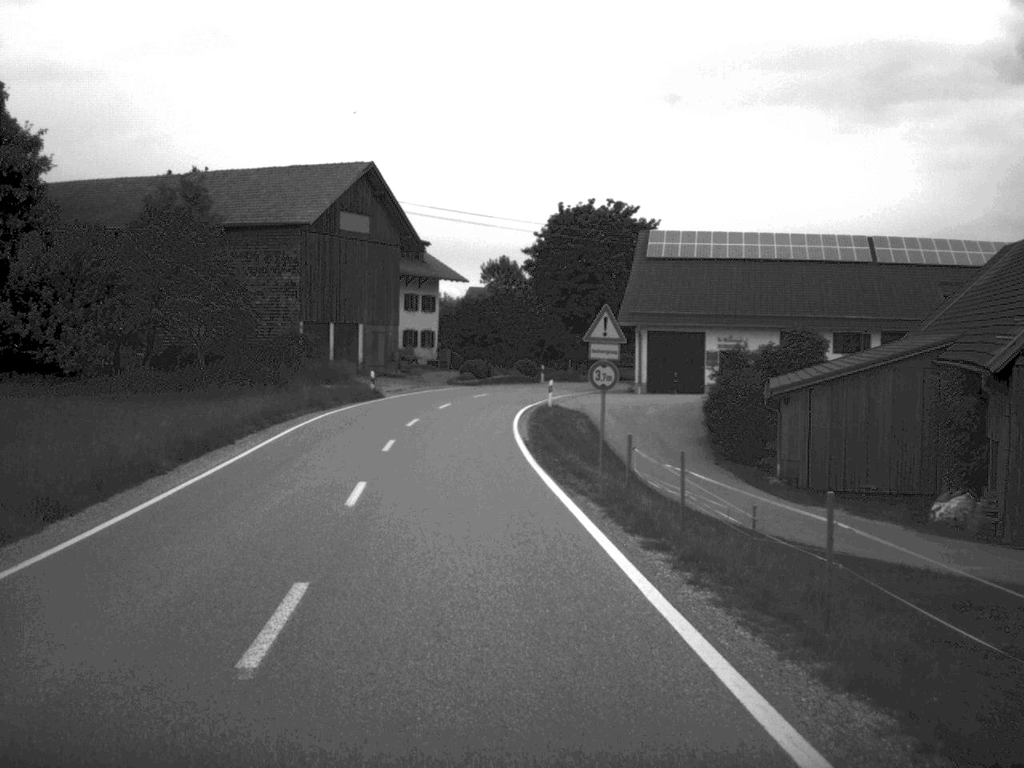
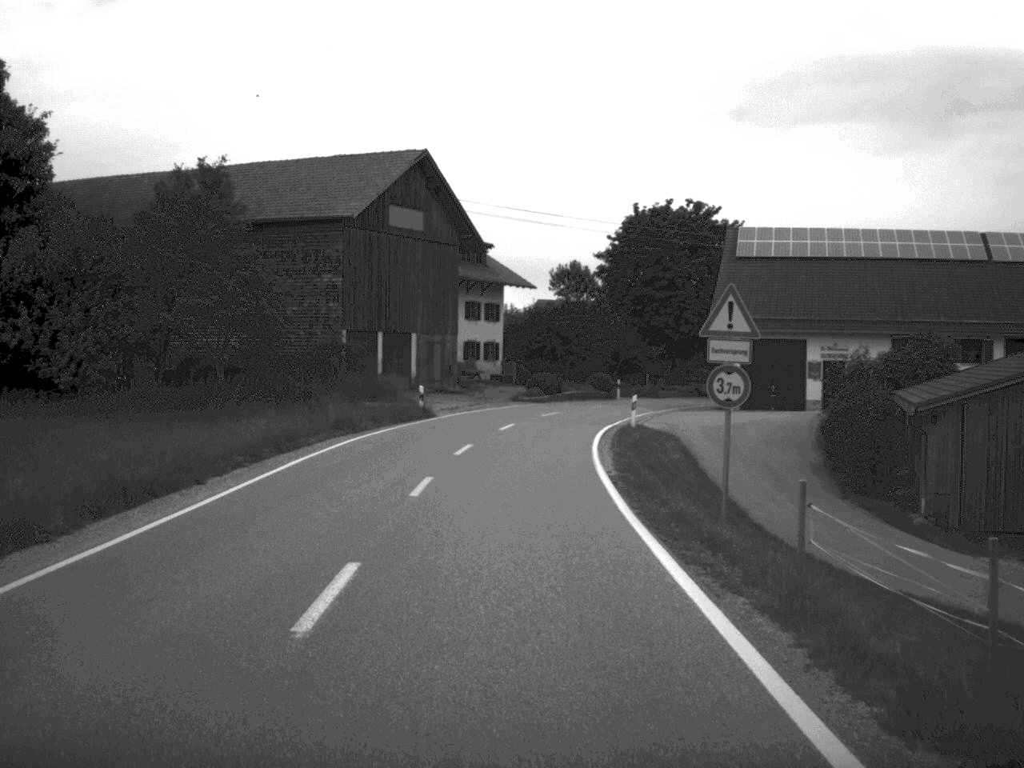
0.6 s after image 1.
(-0.2, +7.6) m; -3°
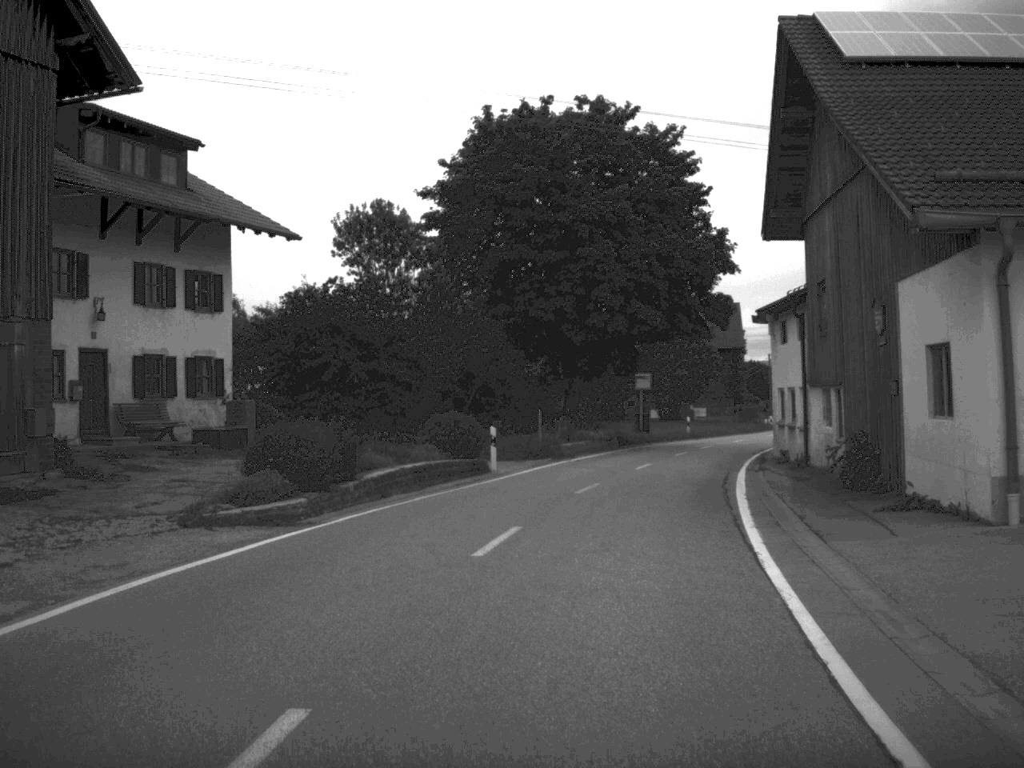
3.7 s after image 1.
(+1.2, +39.7) m; +9°
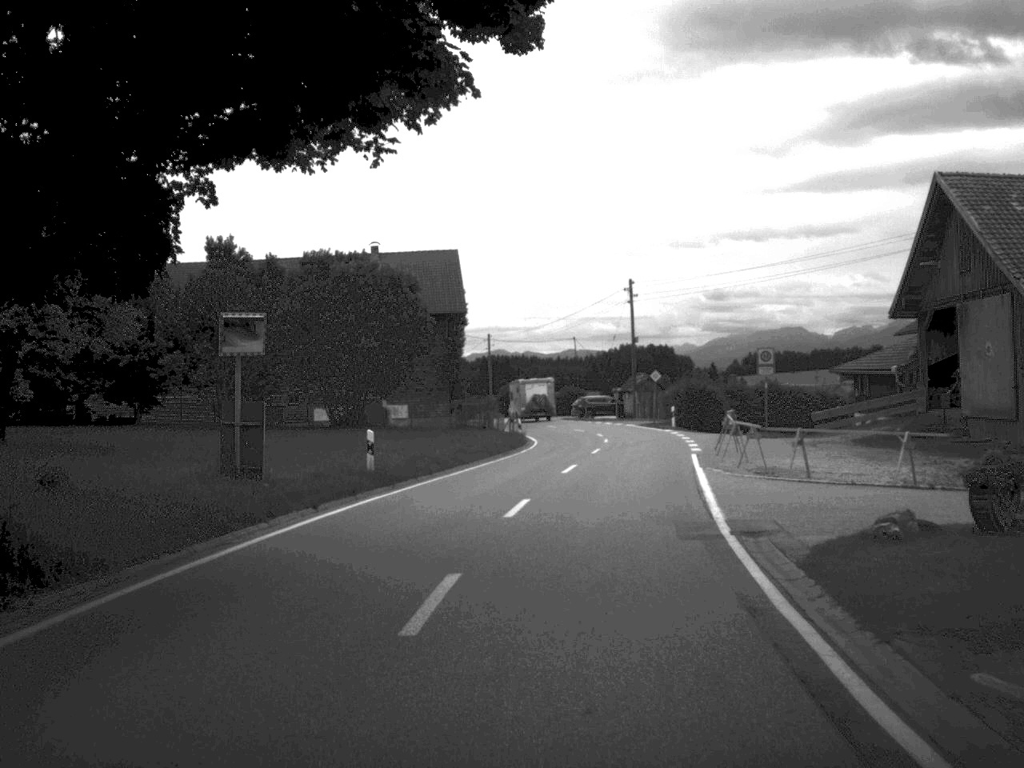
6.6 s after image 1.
(+4.6, +37.3) m; +13°
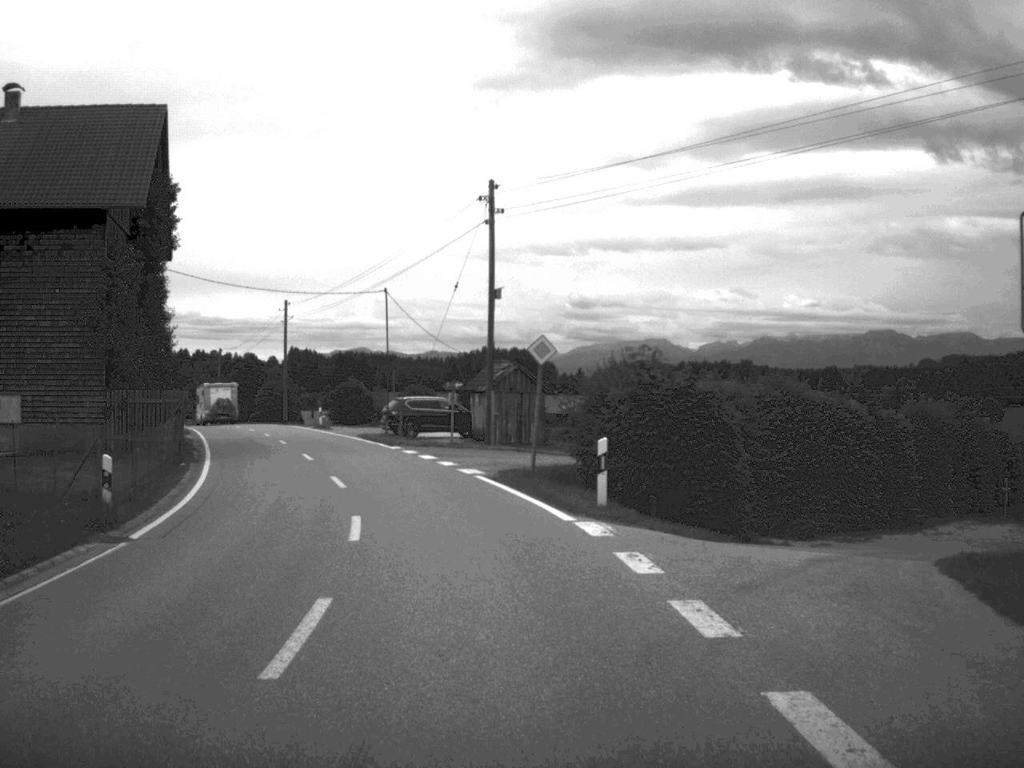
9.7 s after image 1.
(+3.2, +37.7) m; +6°
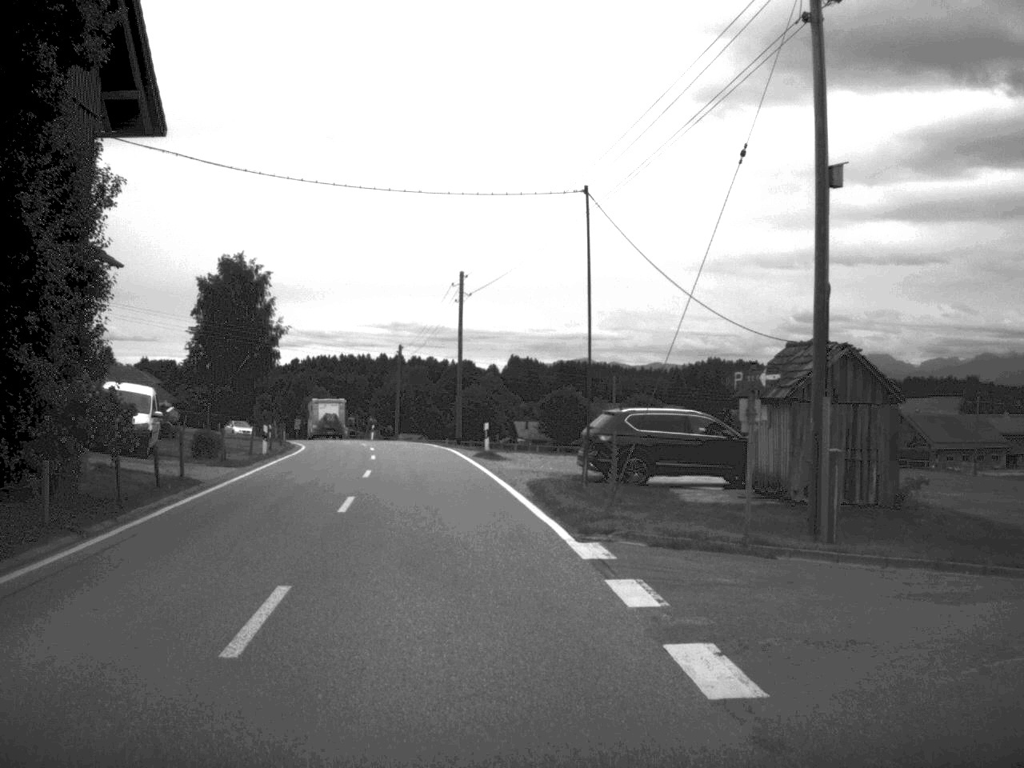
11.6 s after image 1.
(-2.0, +24.0) m; -10°
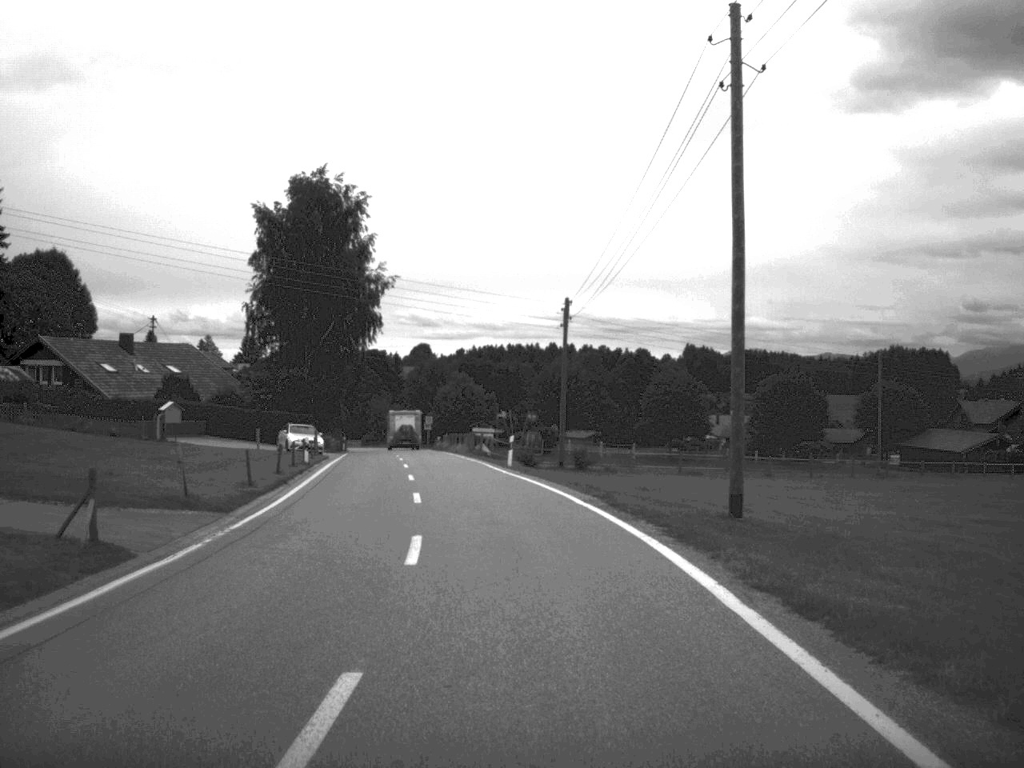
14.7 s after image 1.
(-3.6, +40.5) m; -8°
